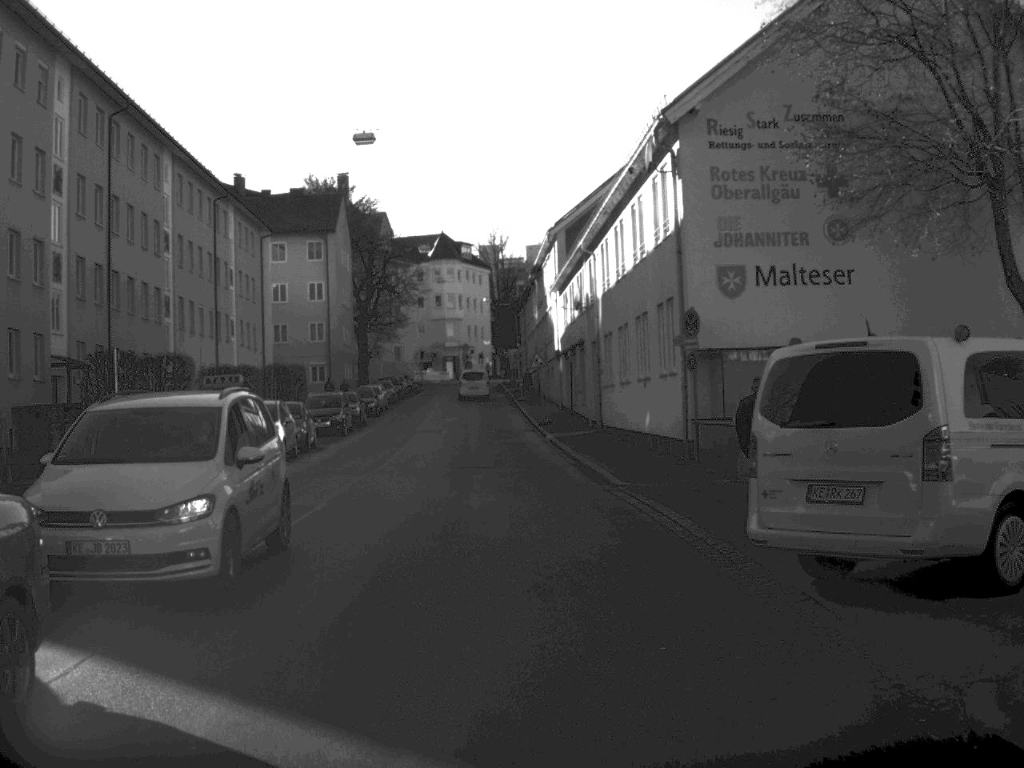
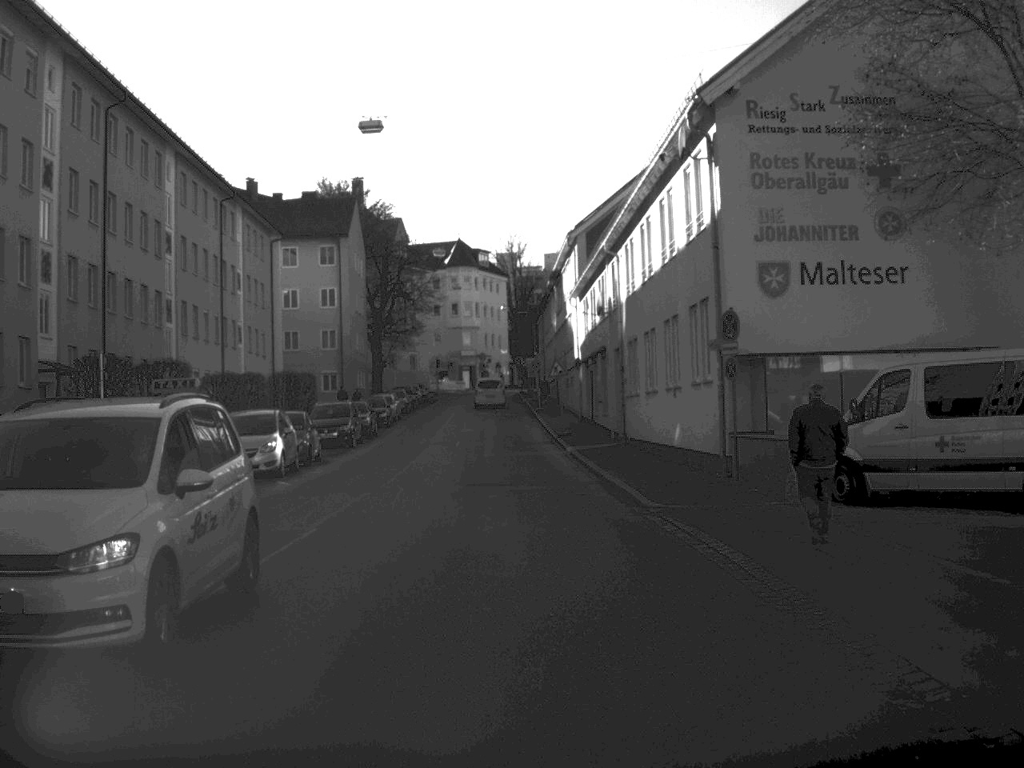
(0.0, +2.5) m; -1°
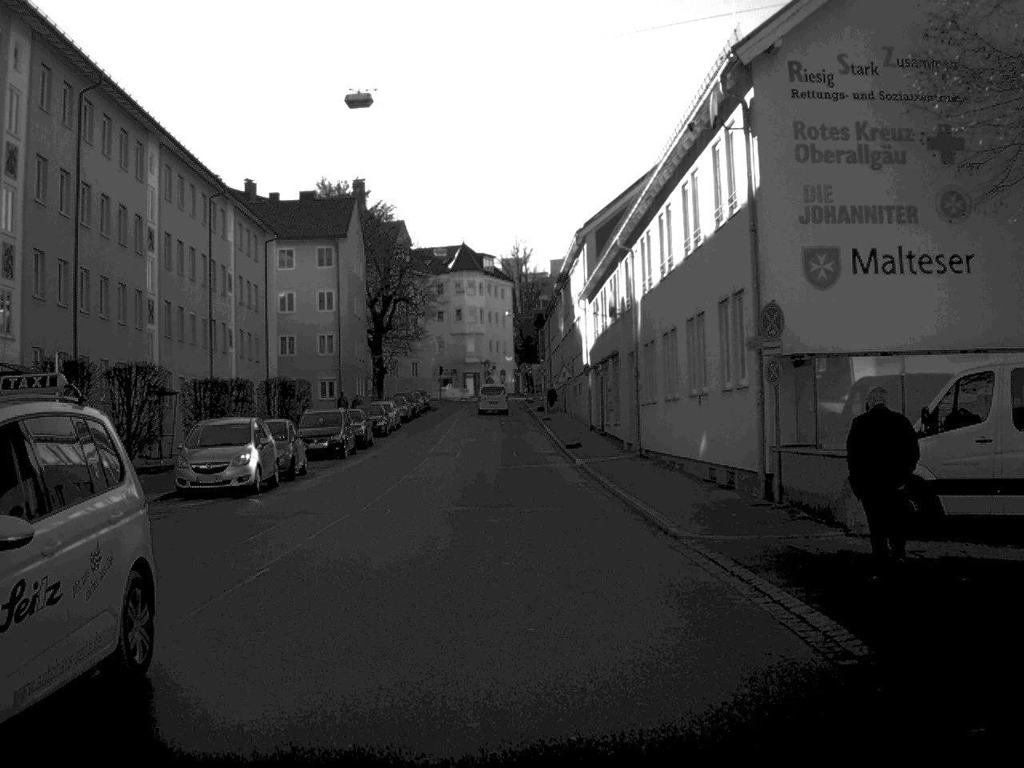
(0.0, +3.4) m; 0°
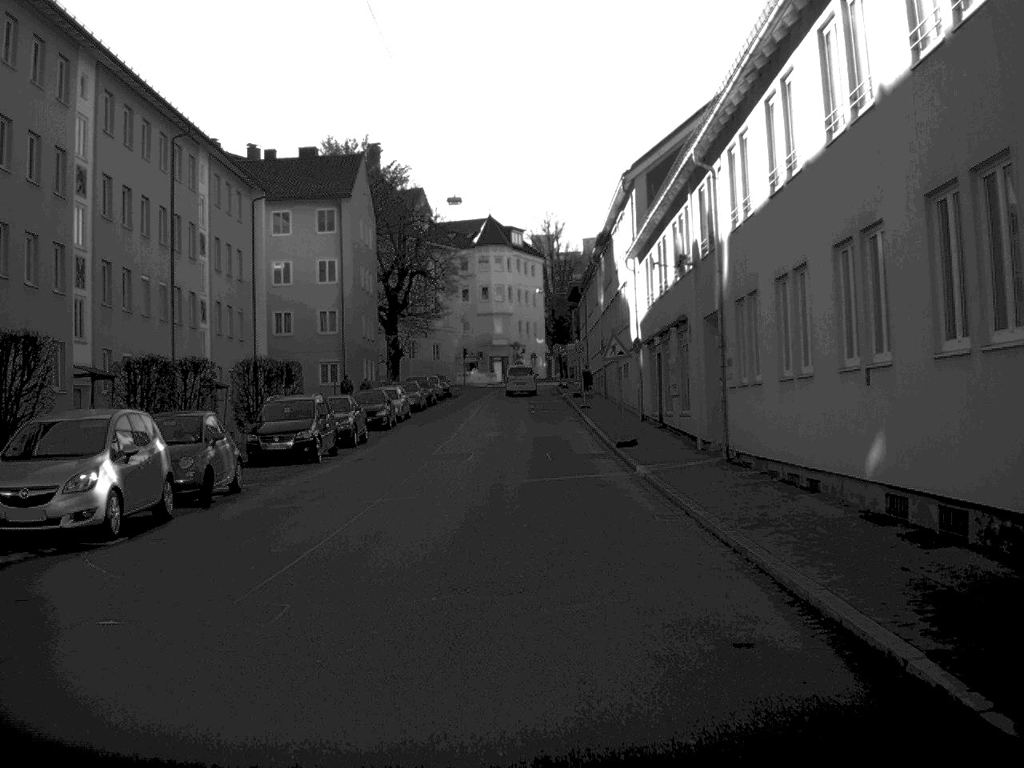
(-0.1, +11.0) m; -2°
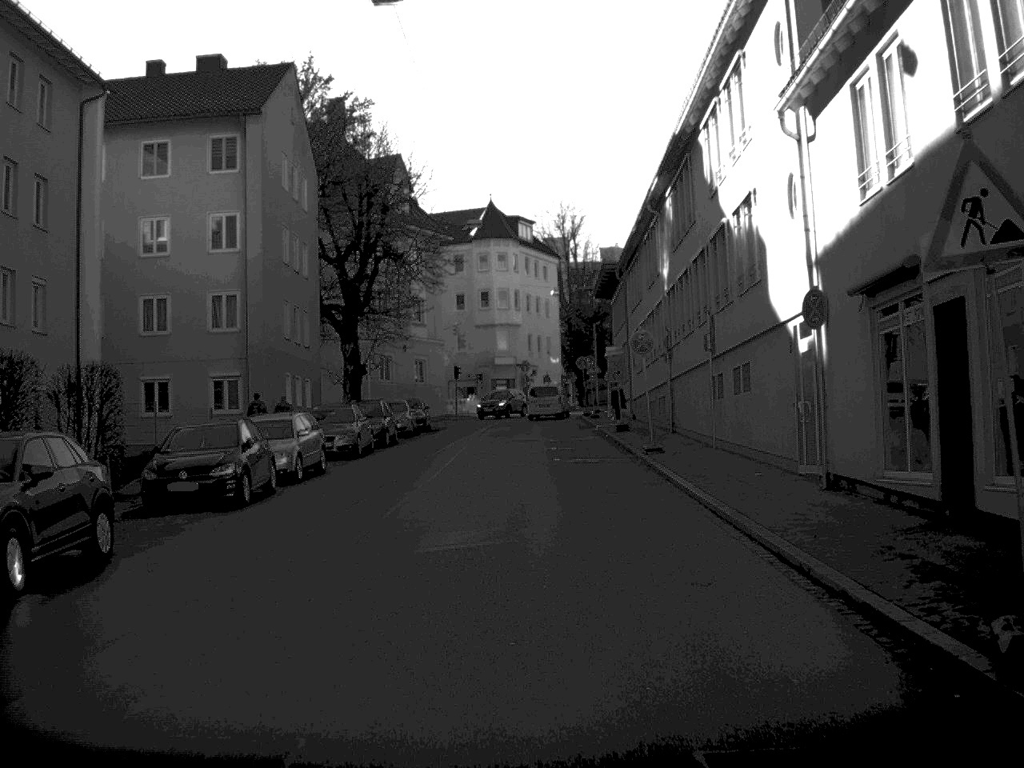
(-0.2, +26.1) m; 0°
